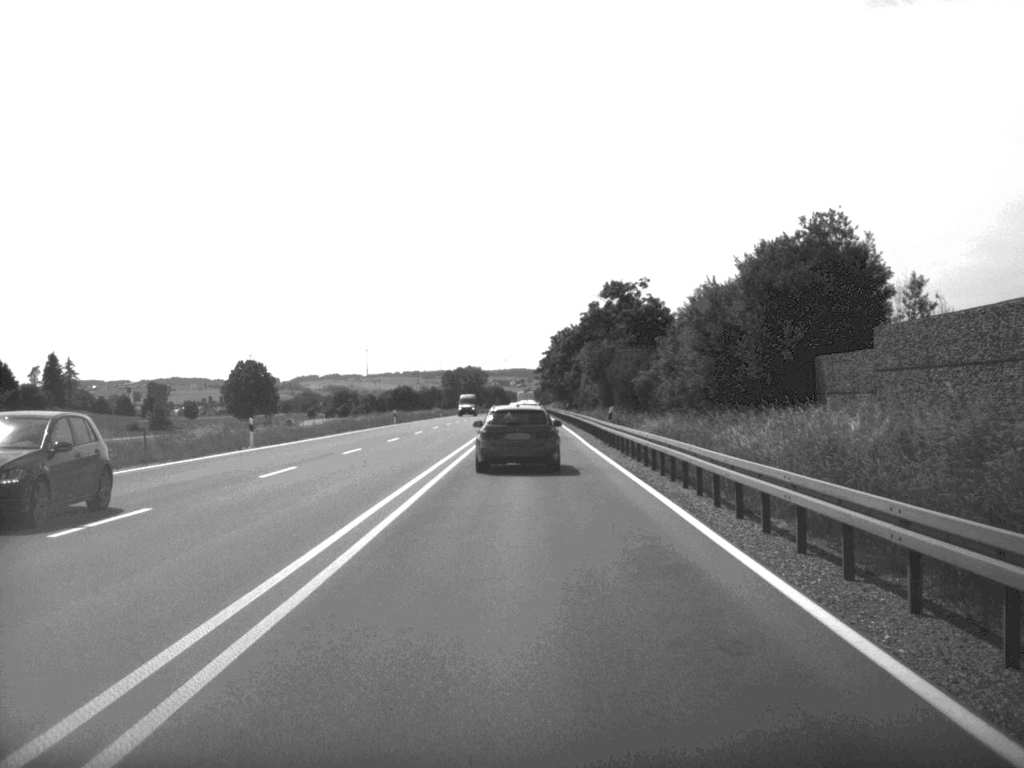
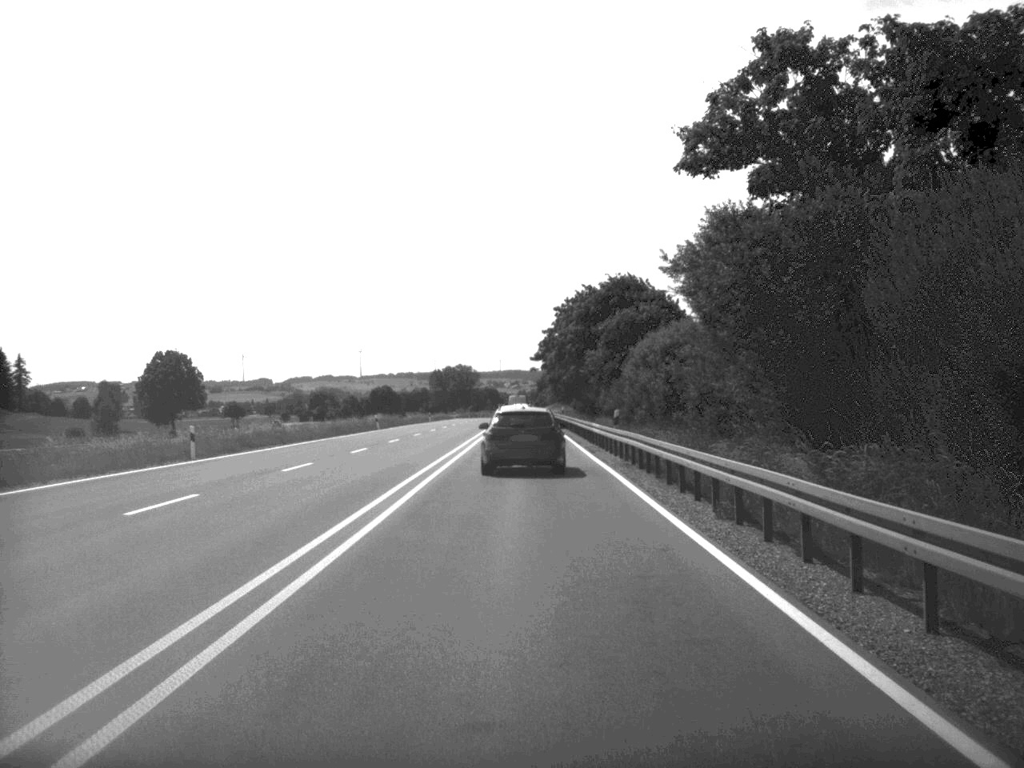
(+0.2, +55.9) m; 0°
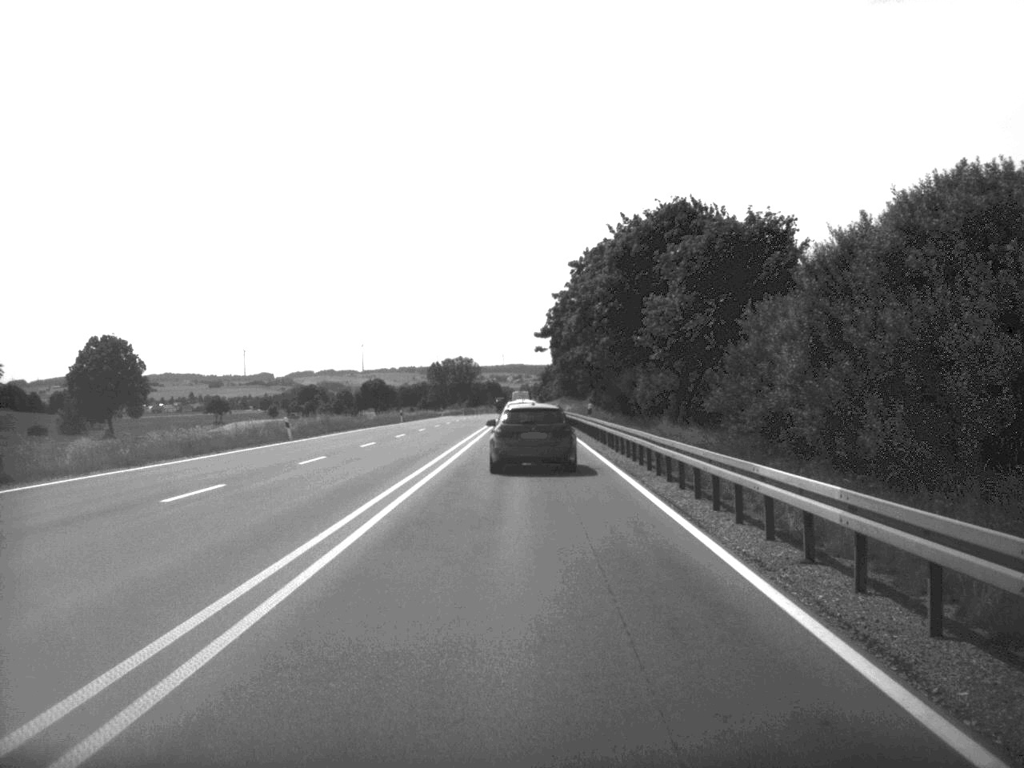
(0.0, +33.7) m; 0°
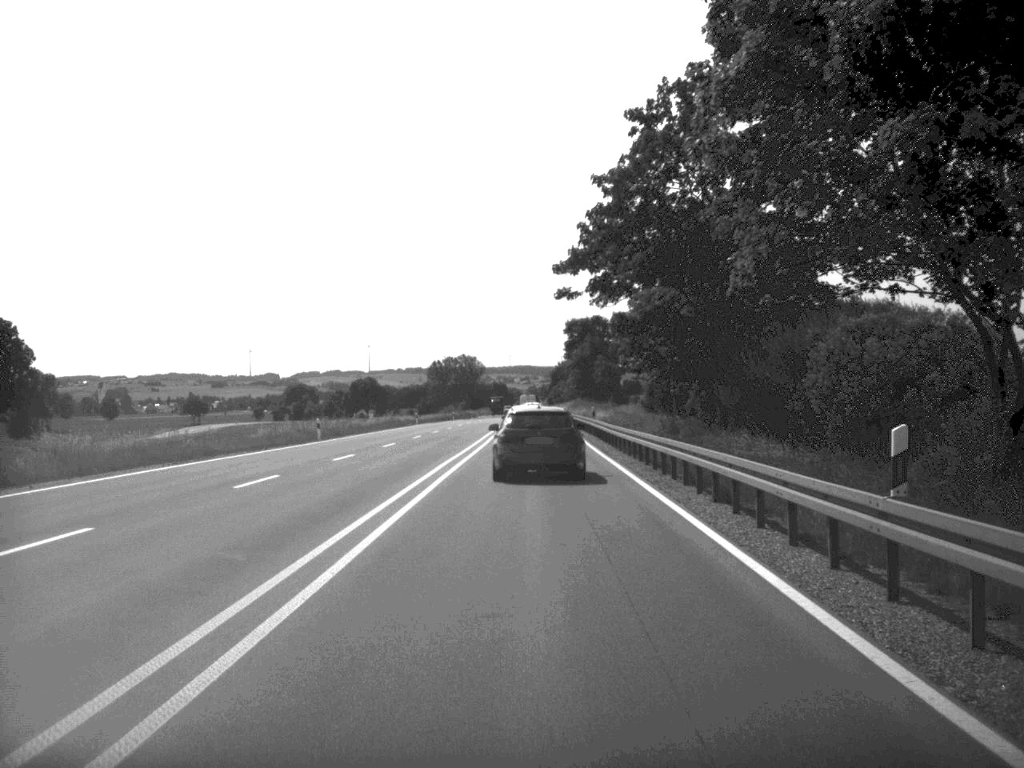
(-0.1, +43.8) m; 0°
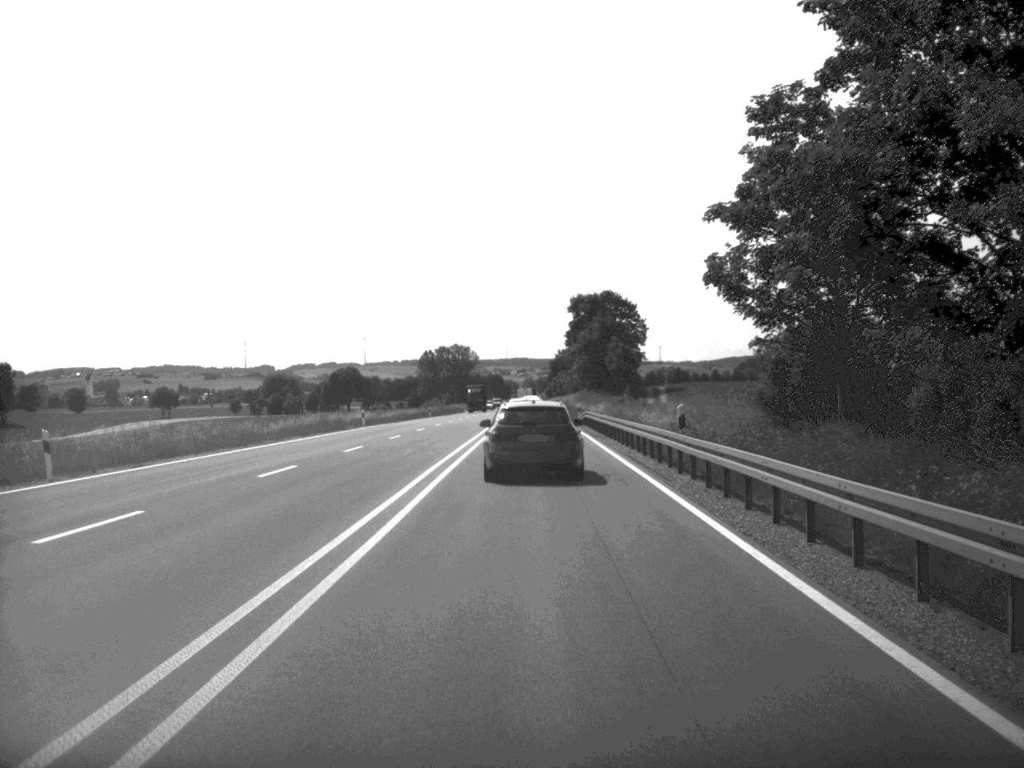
(0.0, +33.8) m; 0°
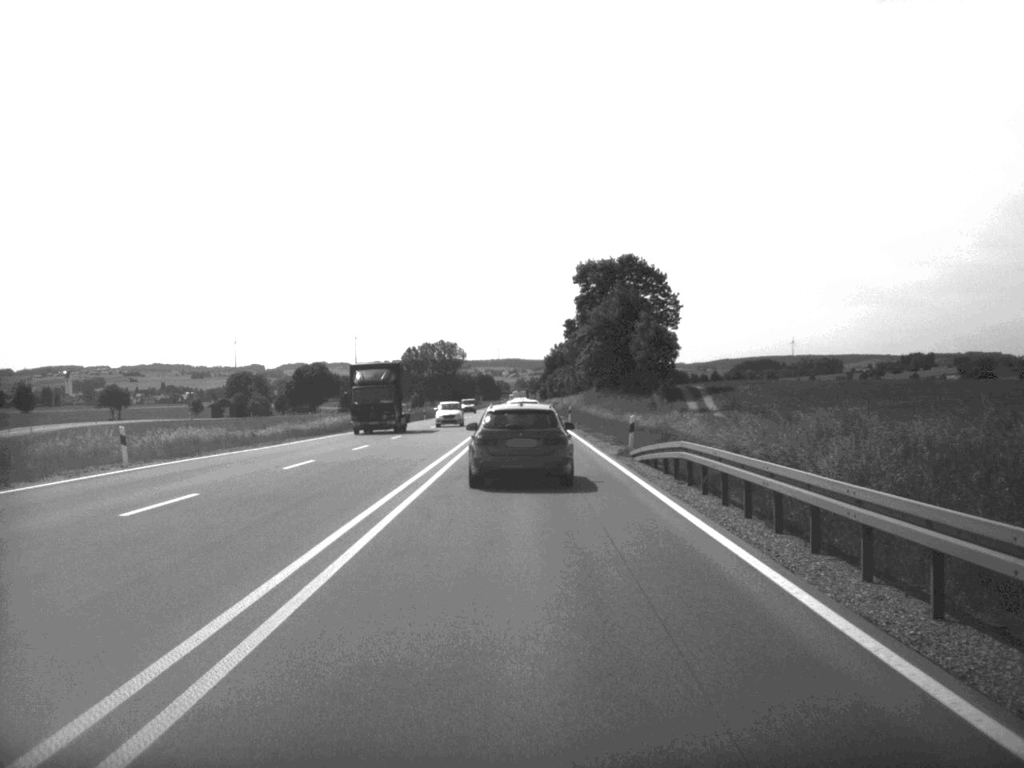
(+0.1, +43.9) m; 0°
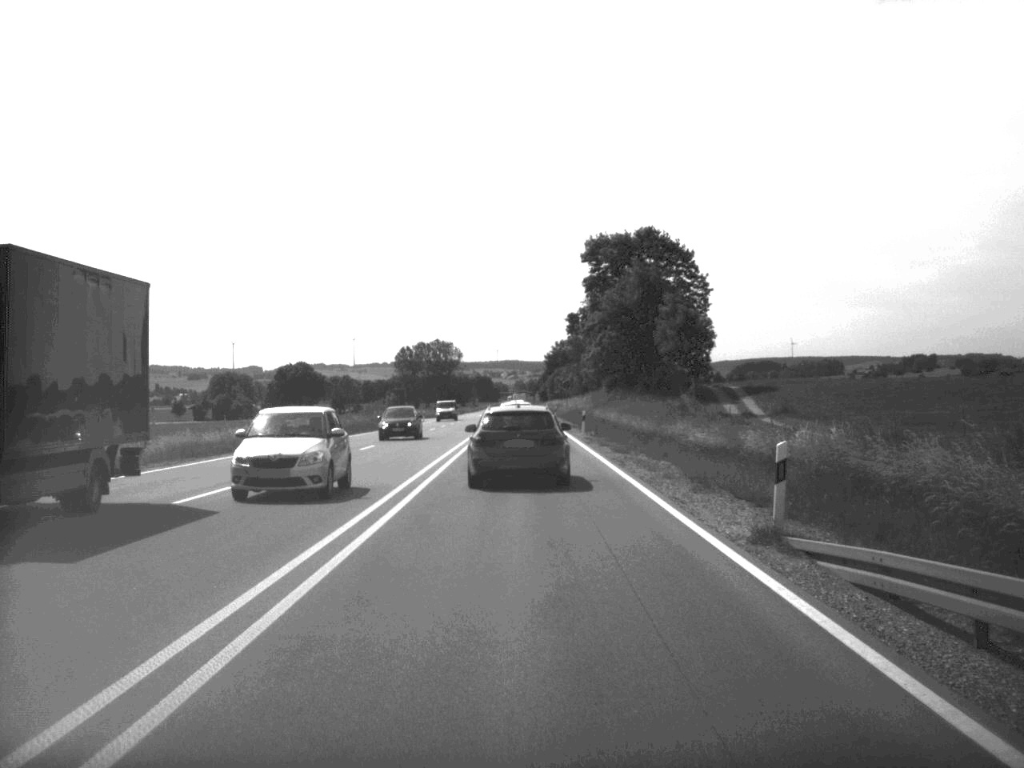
(0.0, +20.8) m; 0°
